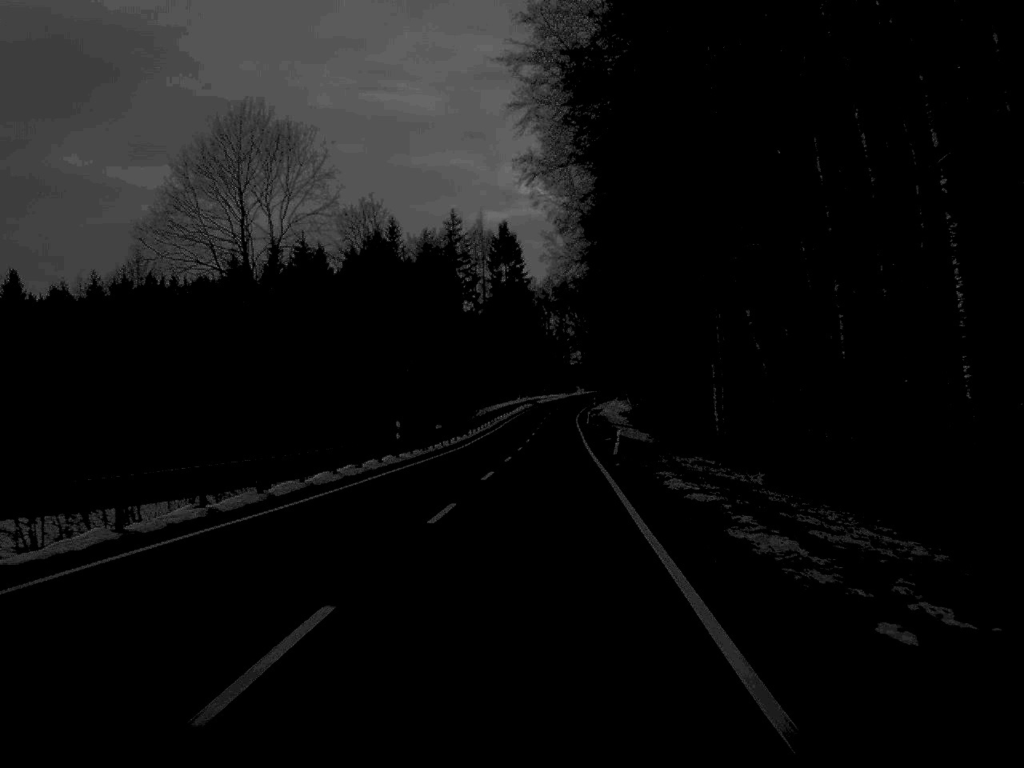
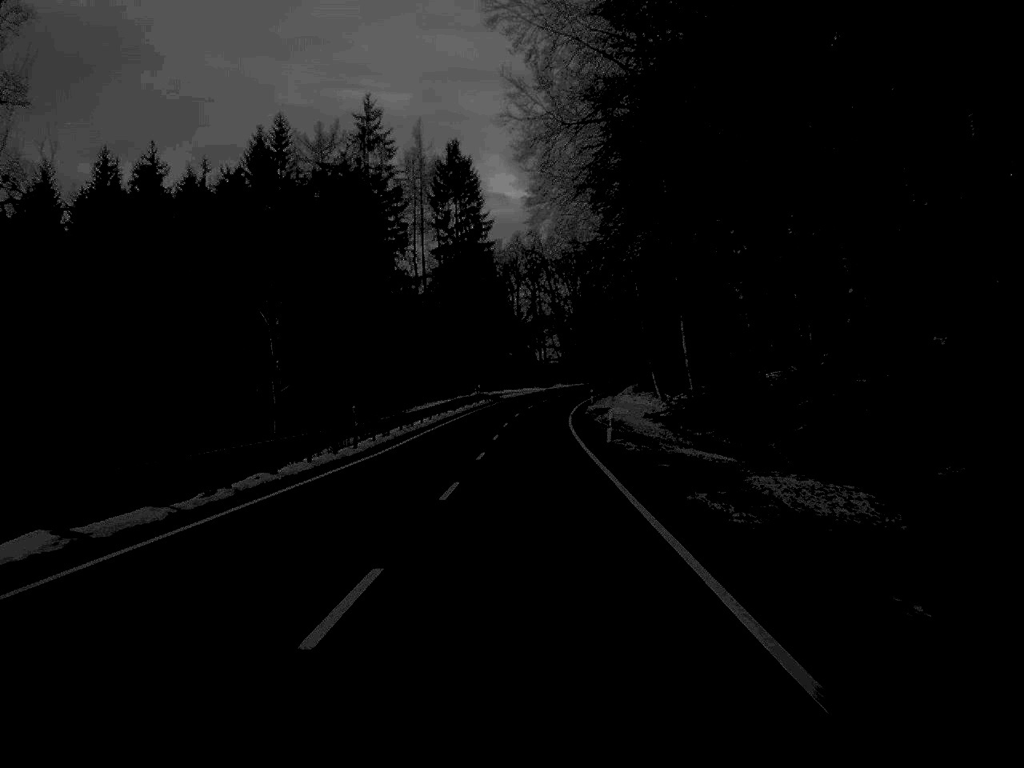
(+1.1, +57.8) m; +1°
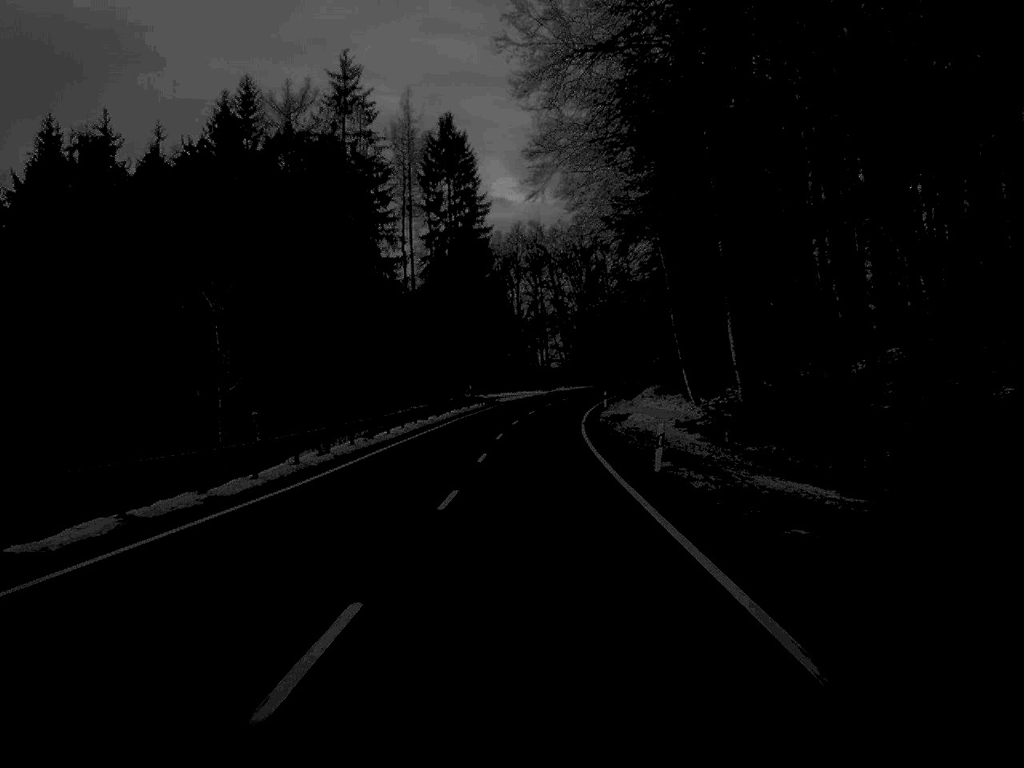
(0.0, +14.2) m; 0°
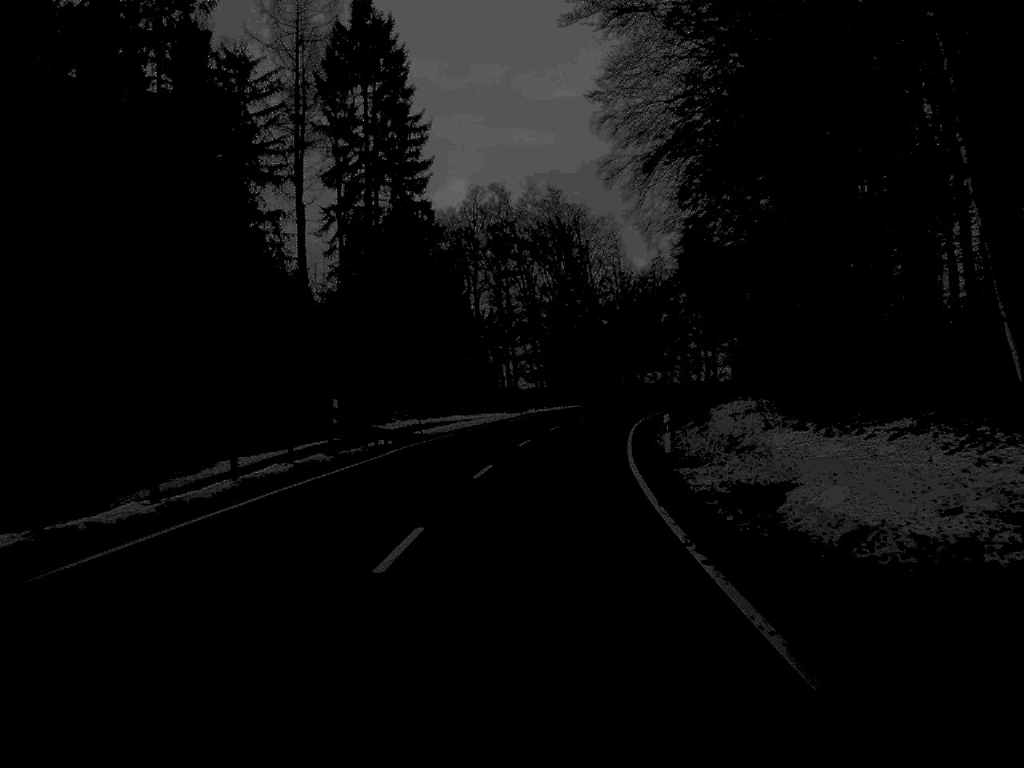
(+0.4, +42.4) m; +2°
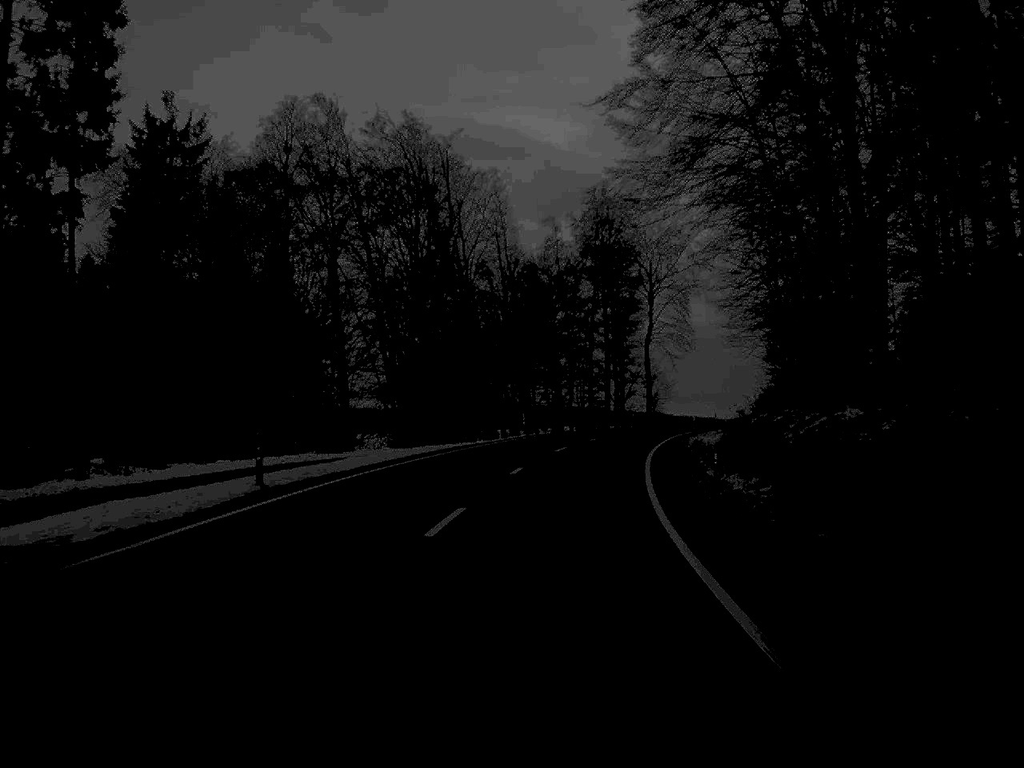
(+2.1, +43.8) m; +6°
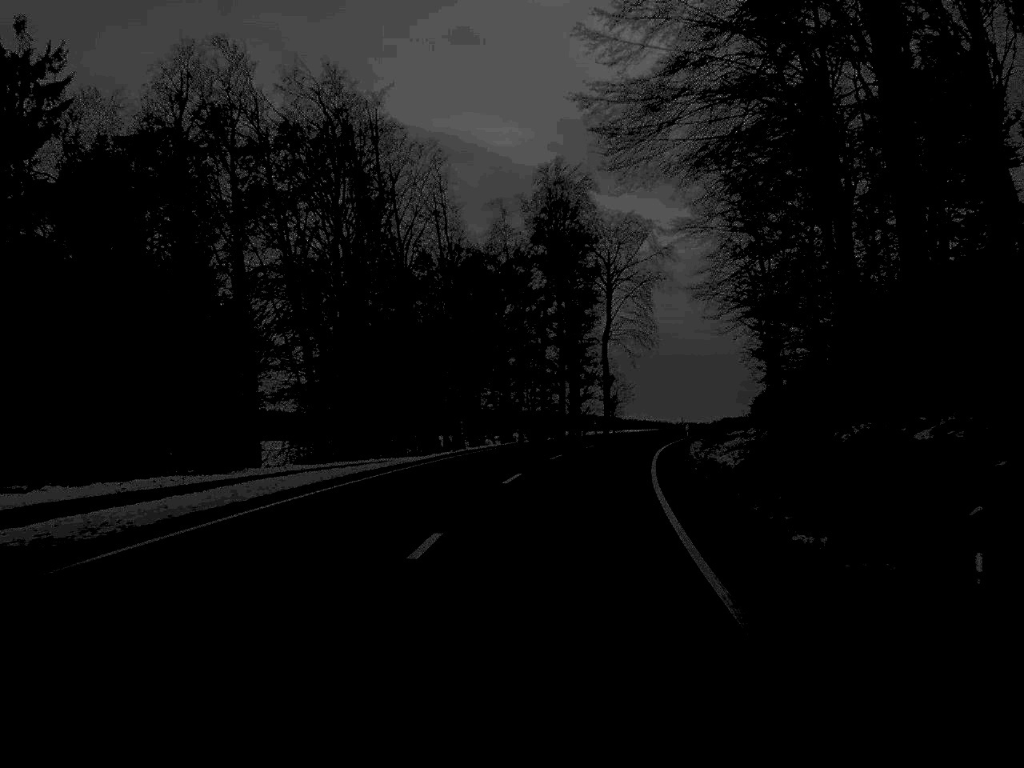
(+0.3, +14.1) m; +2°
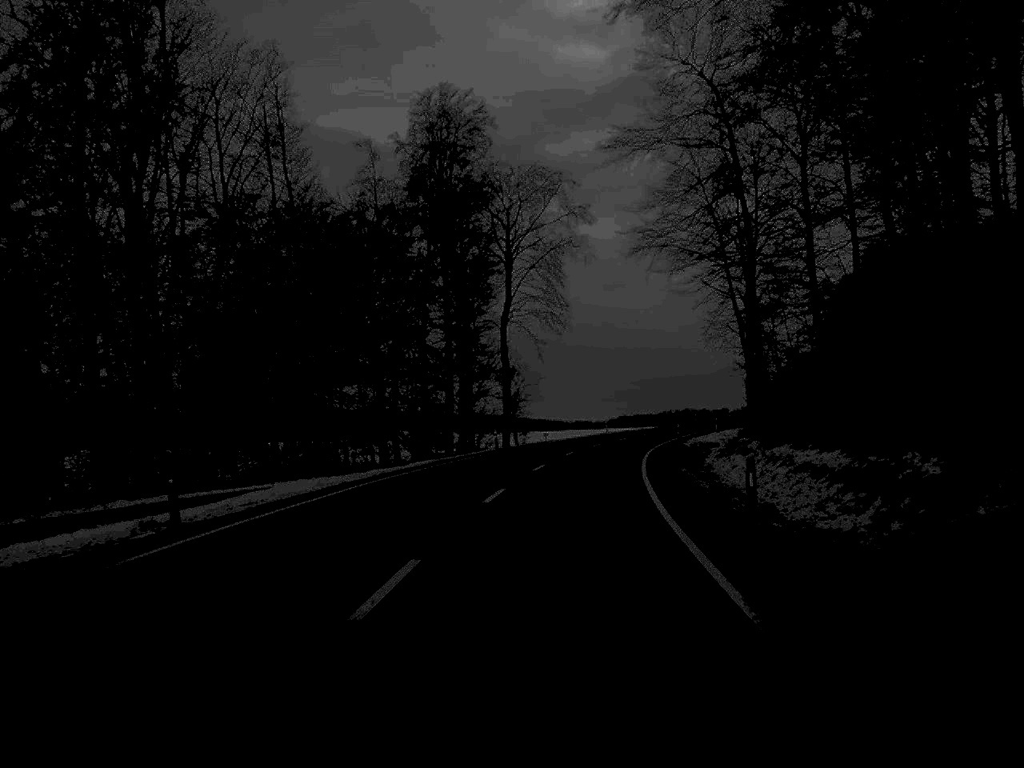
(+1.1, +27.0) m; +5°
